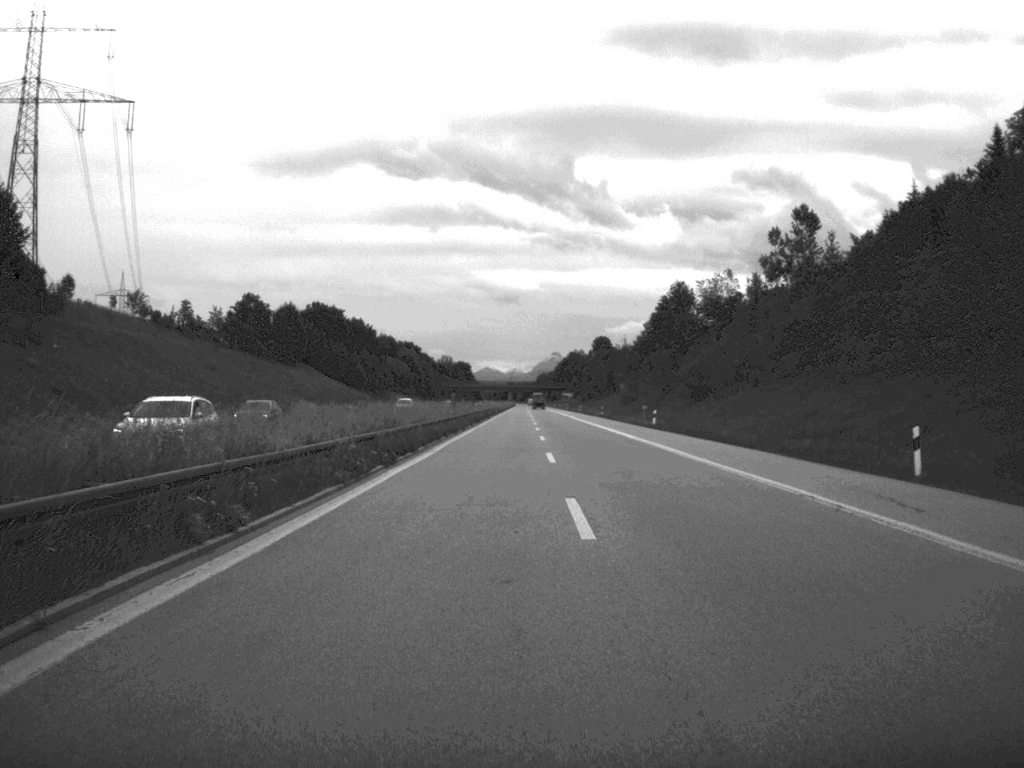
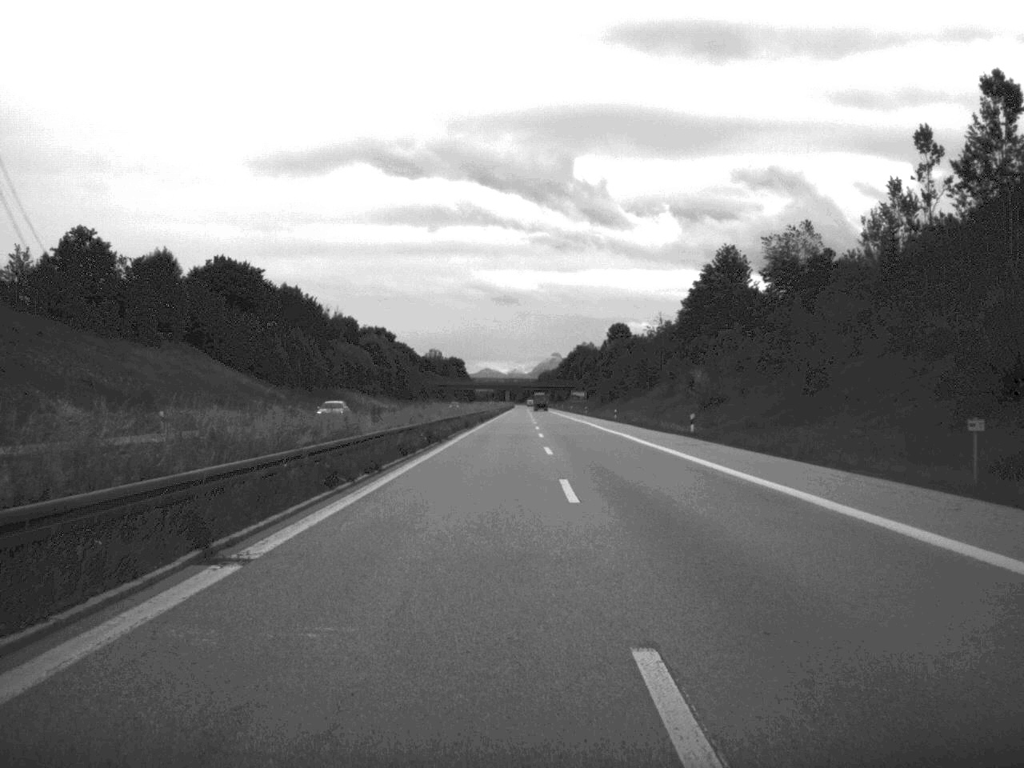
(-0.1, +65.1) m; 0°
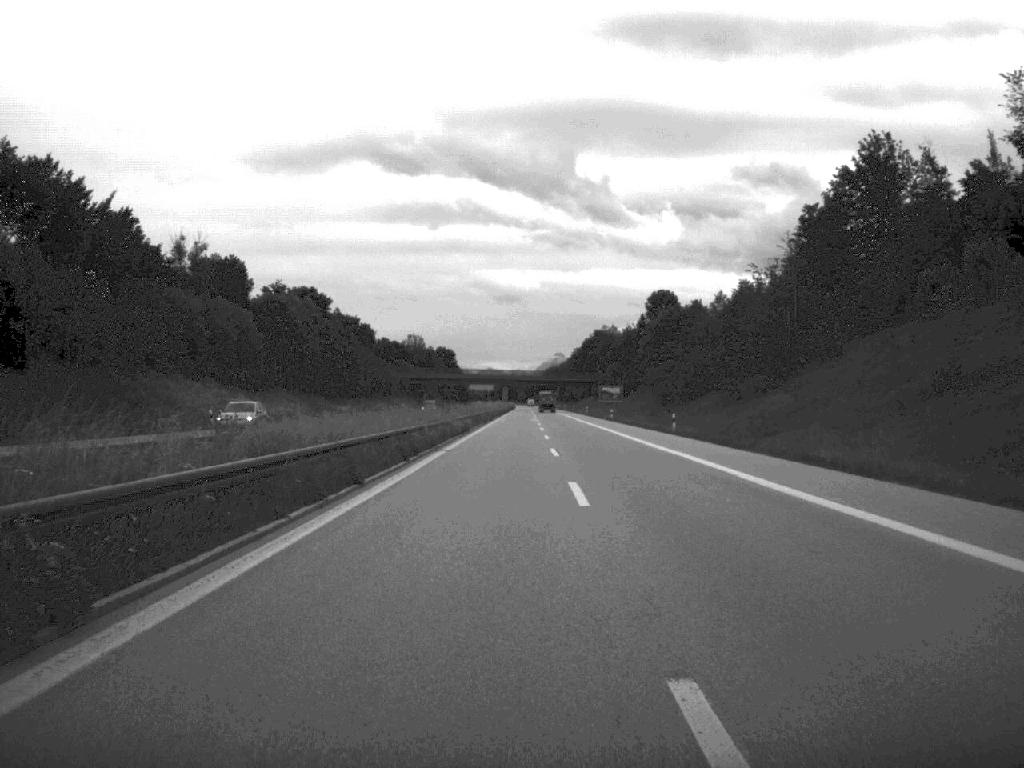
(-0.2, +89.0) m; 0°
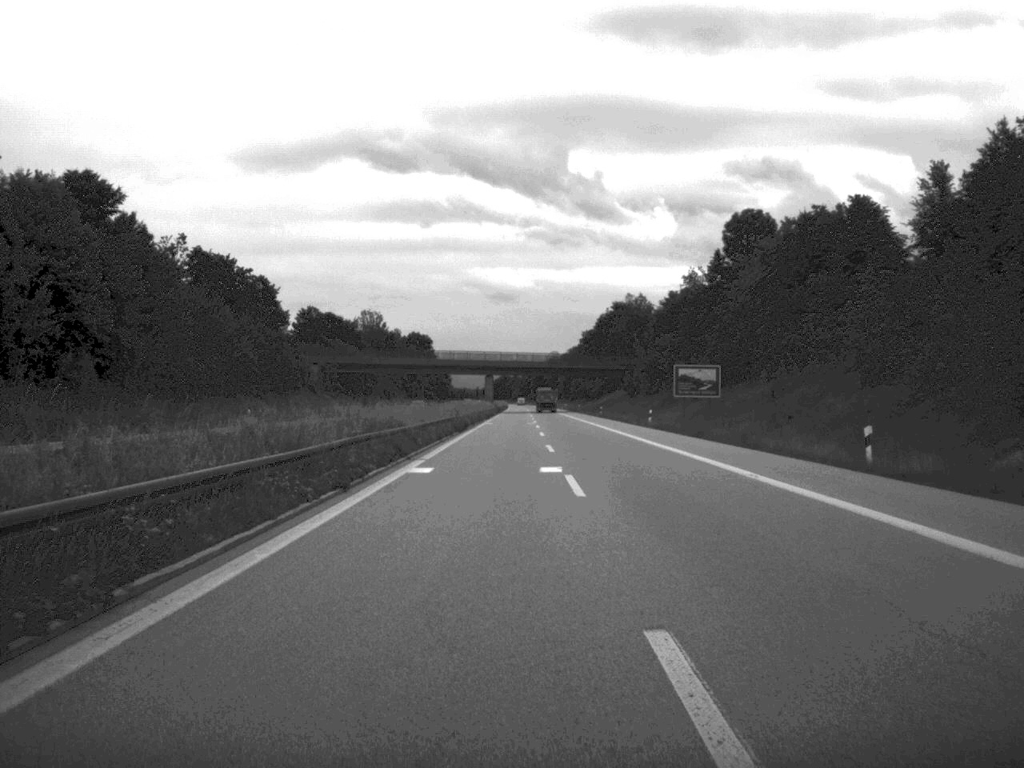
(+0.1, +87.2) m; 0°
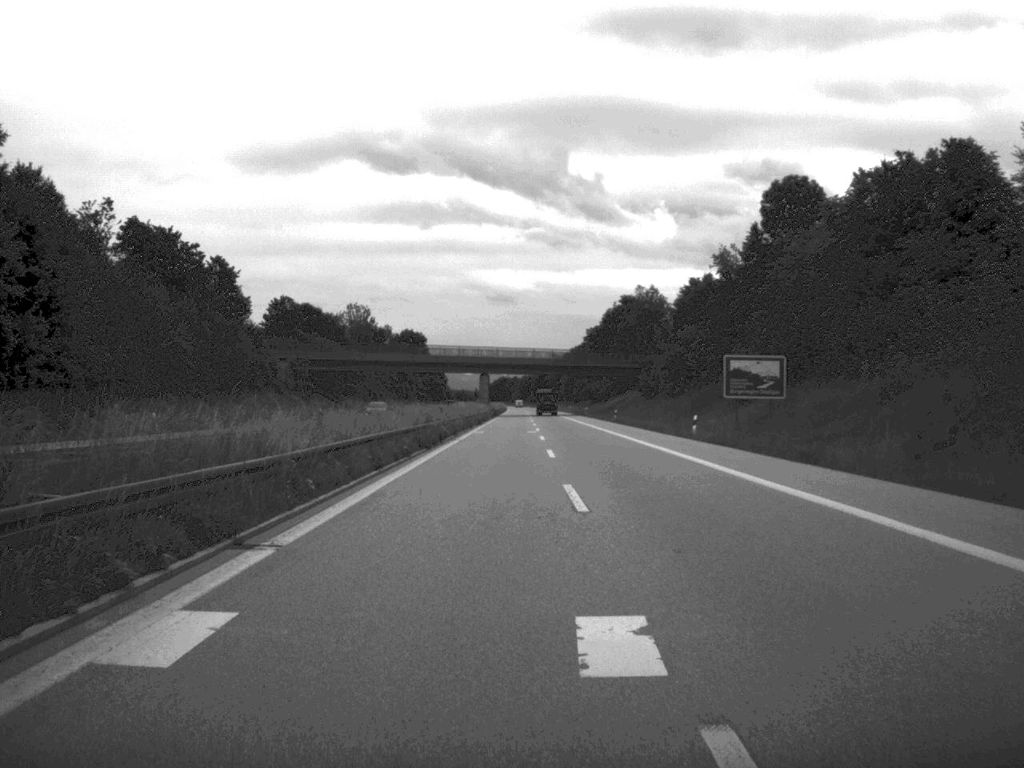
(0.0, +20.3) m; 0°
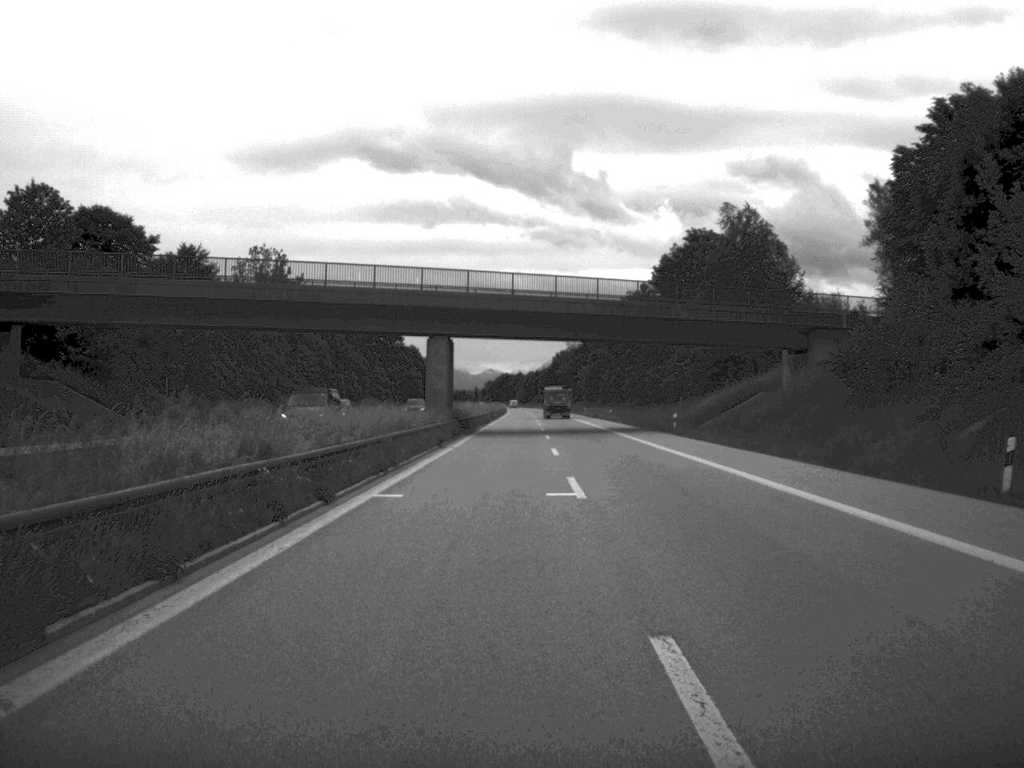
(-0.3, +86.1) m; 0°
